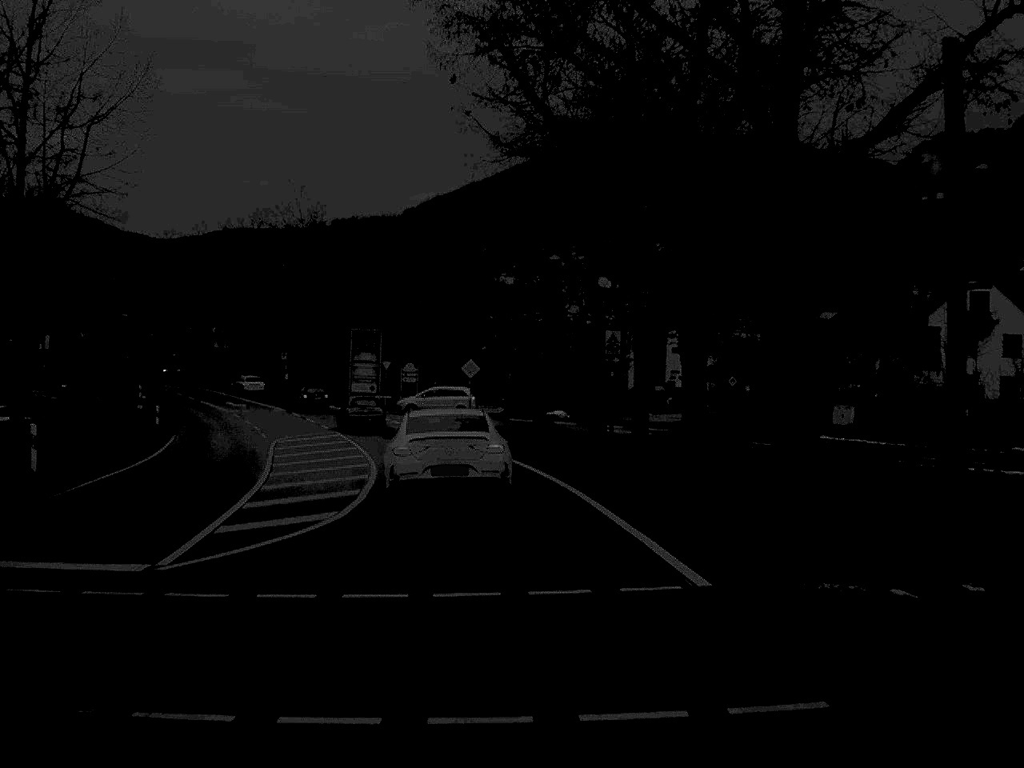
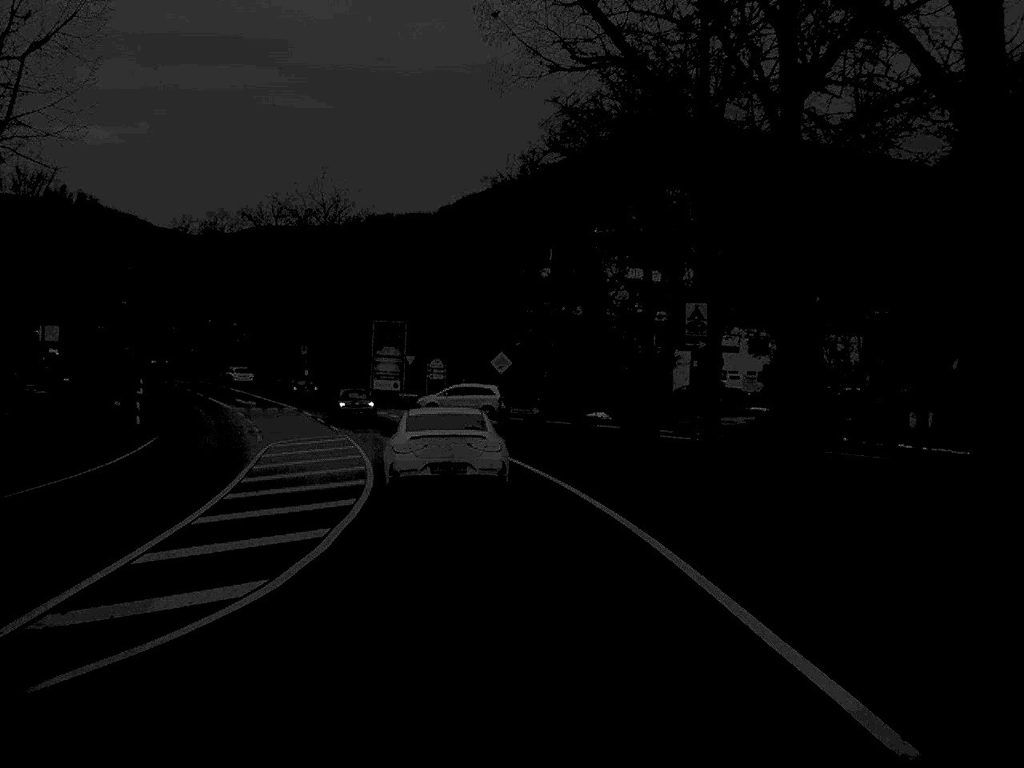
(-0.1, +7.1) m; -2°
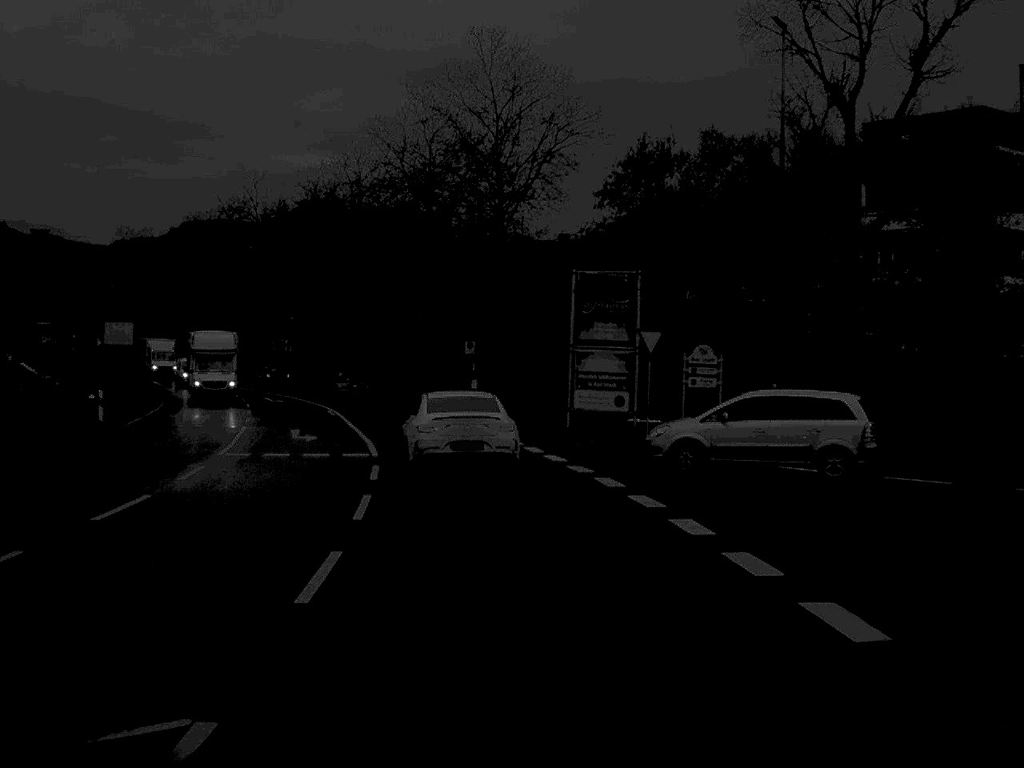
(-3.4, +39.0) m; -10°
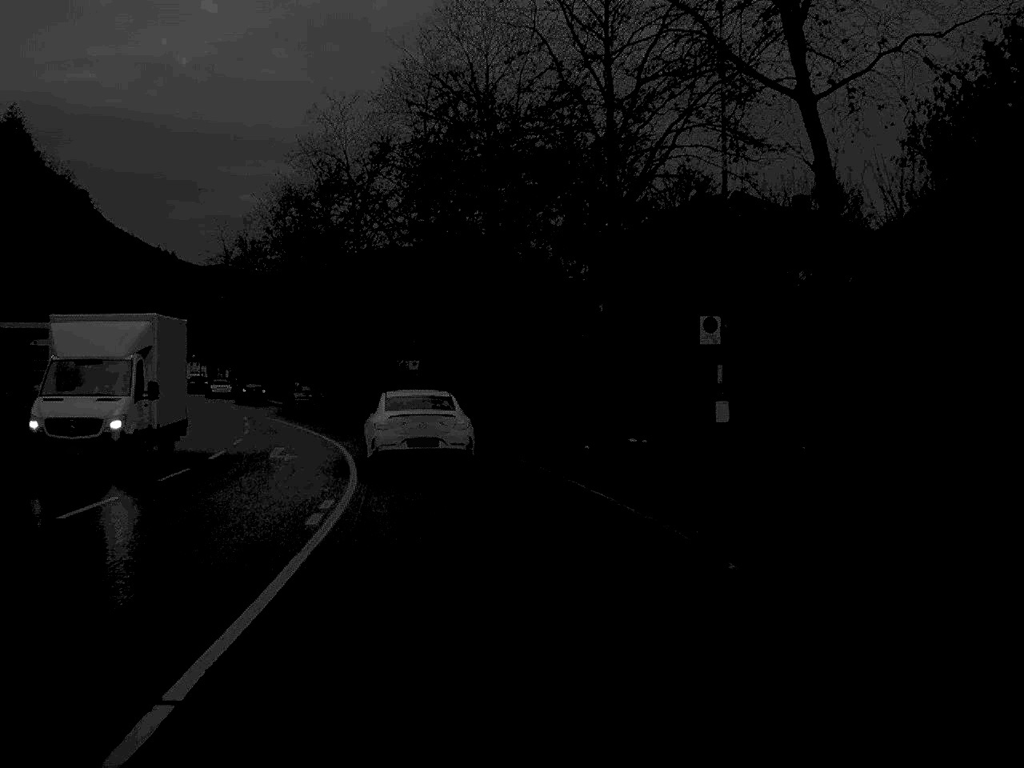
(-2.4, +33.5) m; -8°
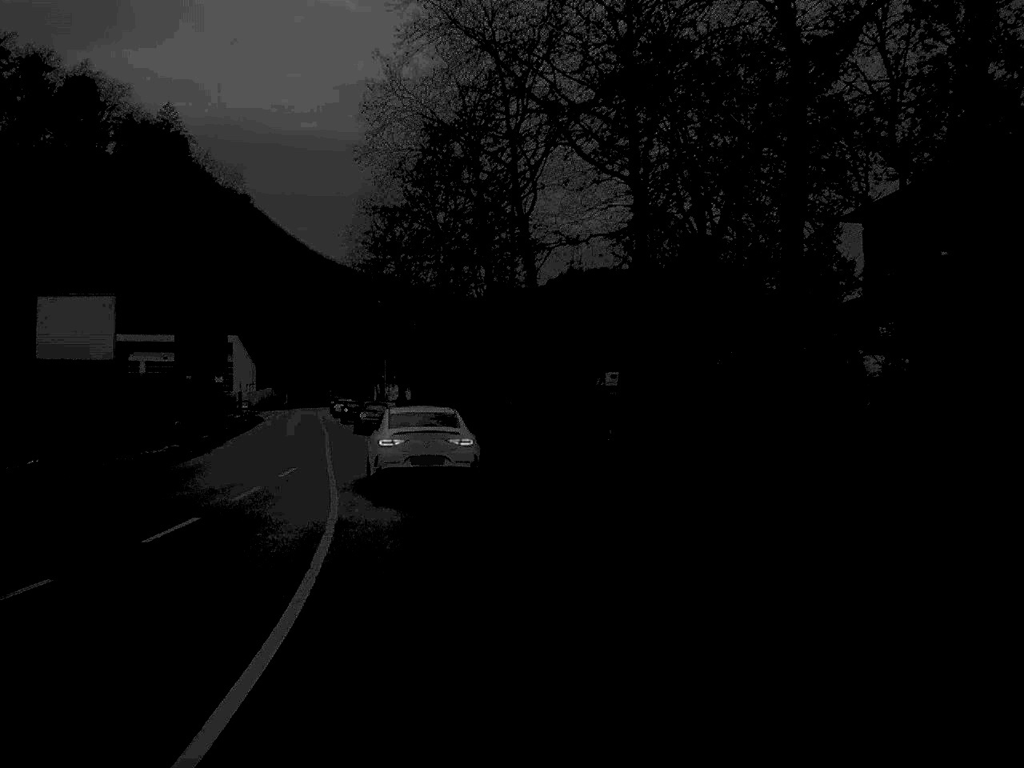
(-1.9, +25.1) m; -9°
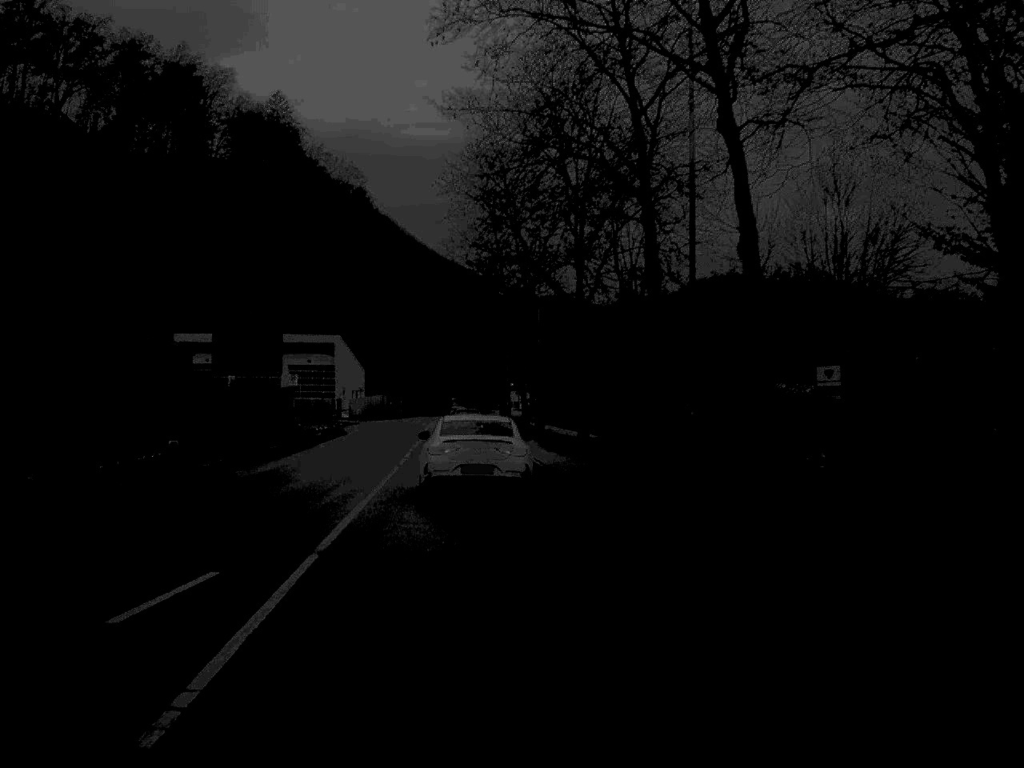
(-1.0, +17.2) m; -6°
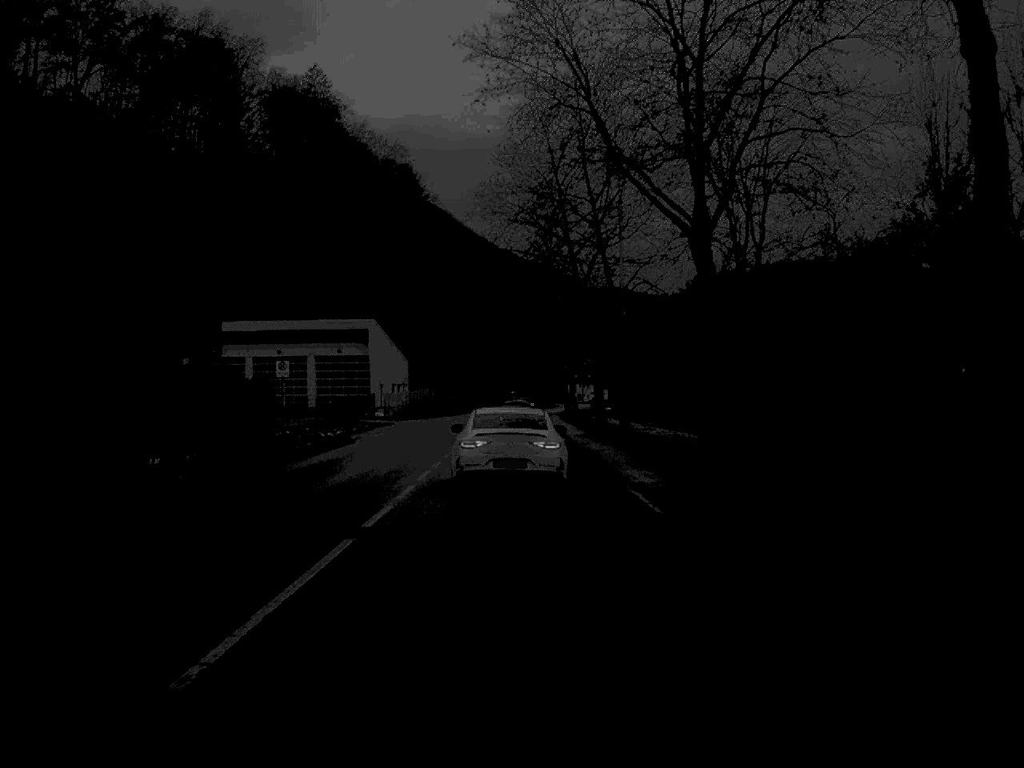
(-0.5, +18.4) m; -3°
